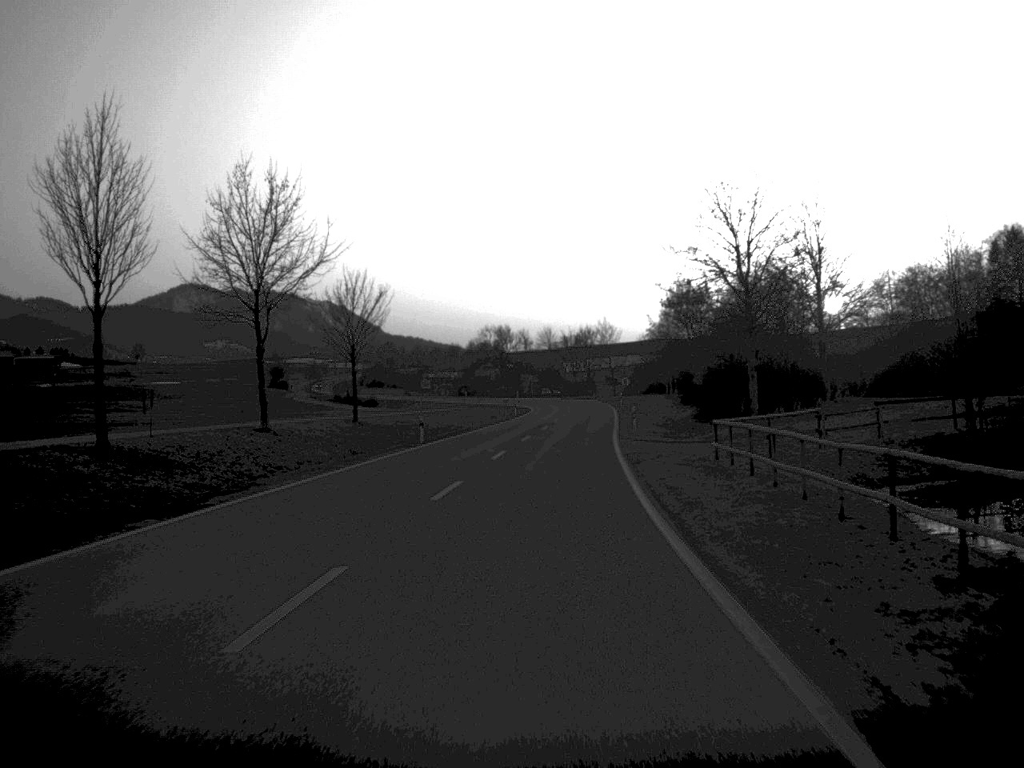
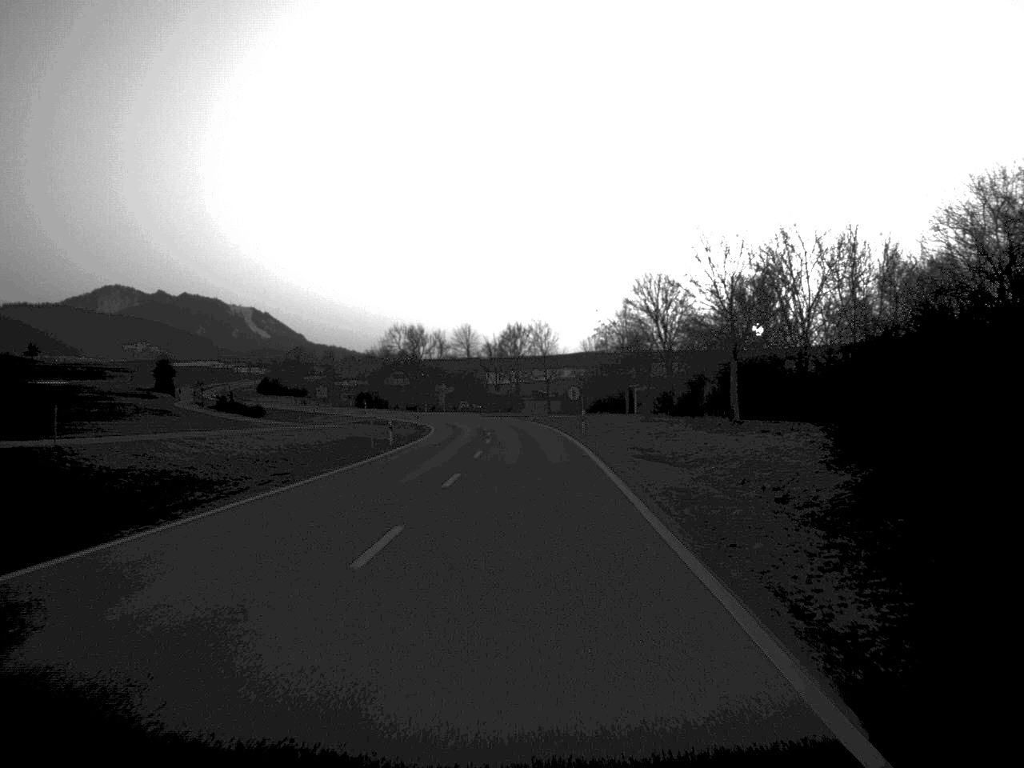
(+1.5, +42.9) m; +3°
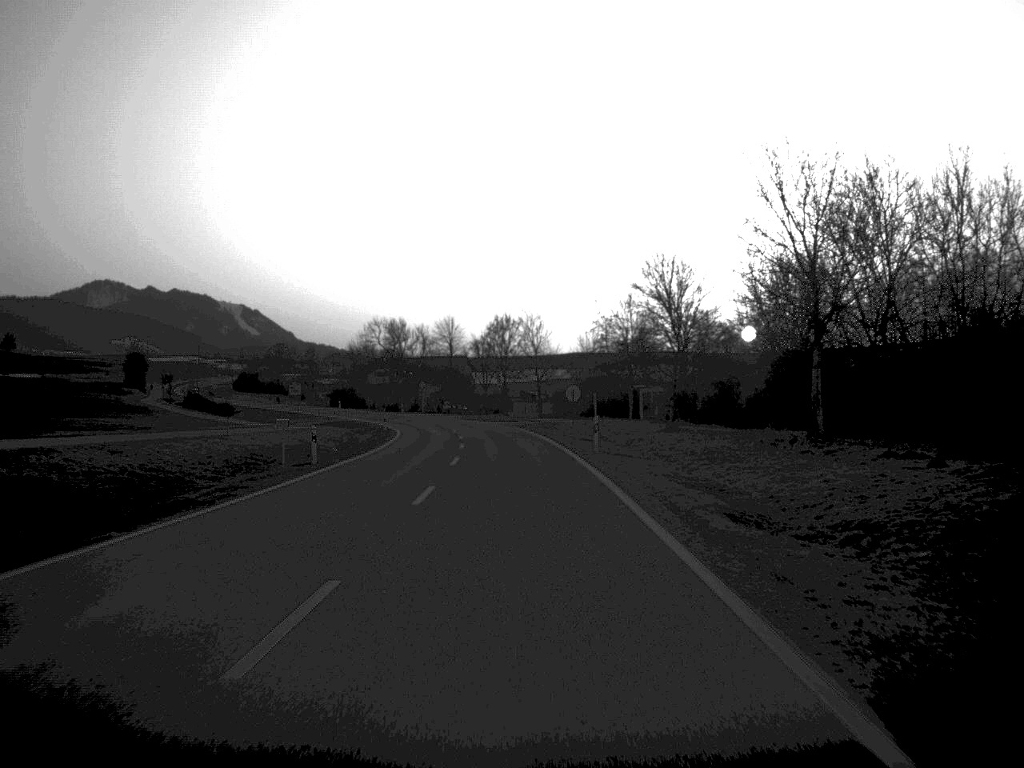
(+0.1, +16.7) m; 0°
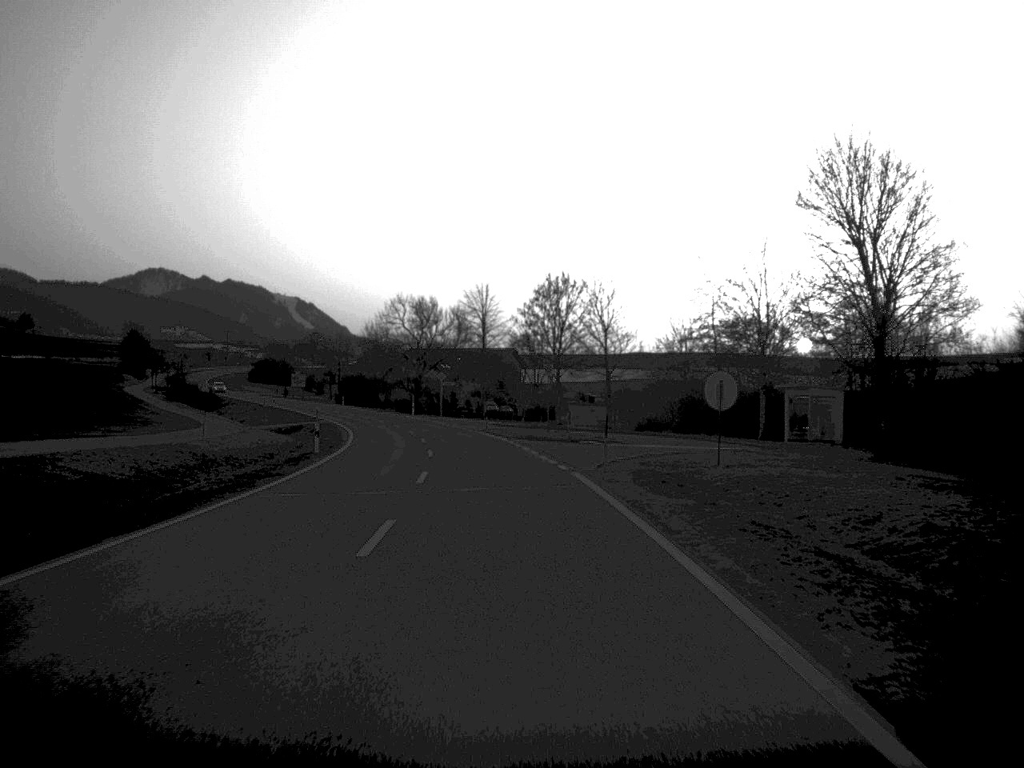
(-0.6, +42.7) m; -3°
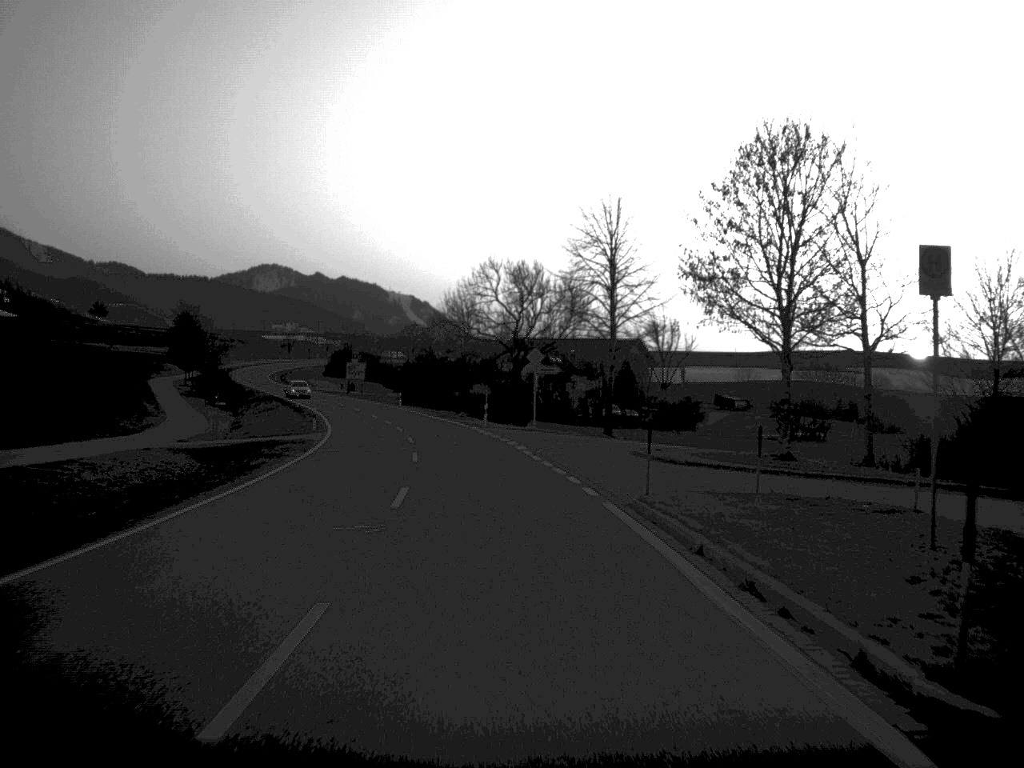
(-1.9, +45.2) m; -5°
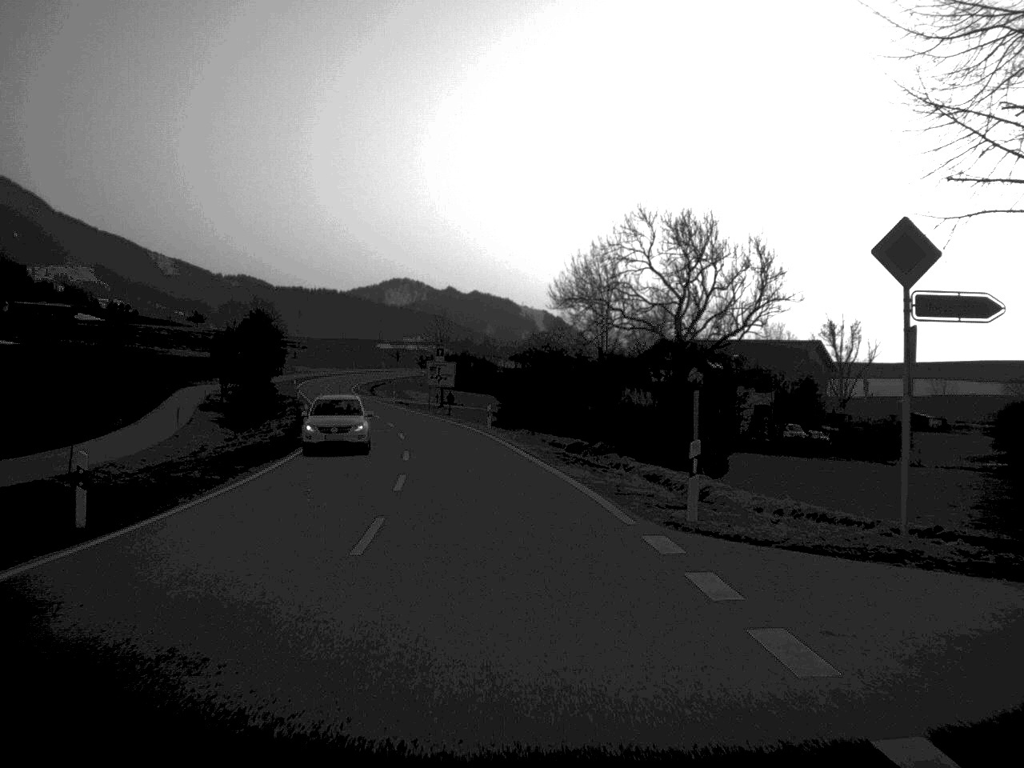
(-2.1, +42.4) m; -6°
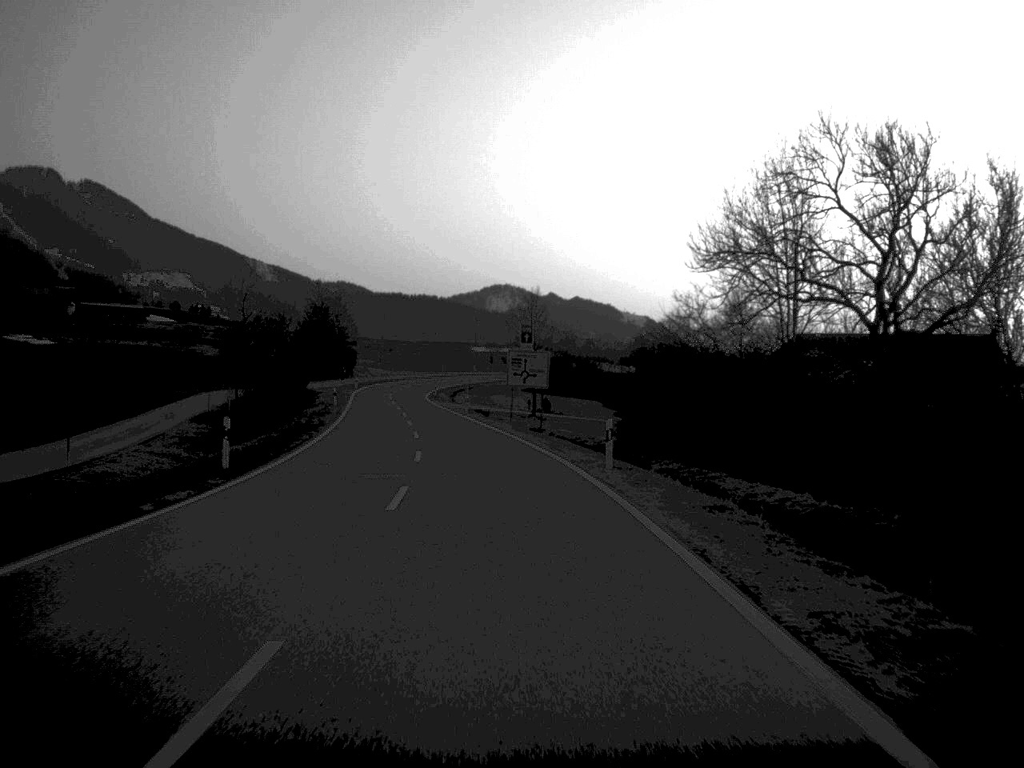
(-1.1, +28.5) m; -5°
